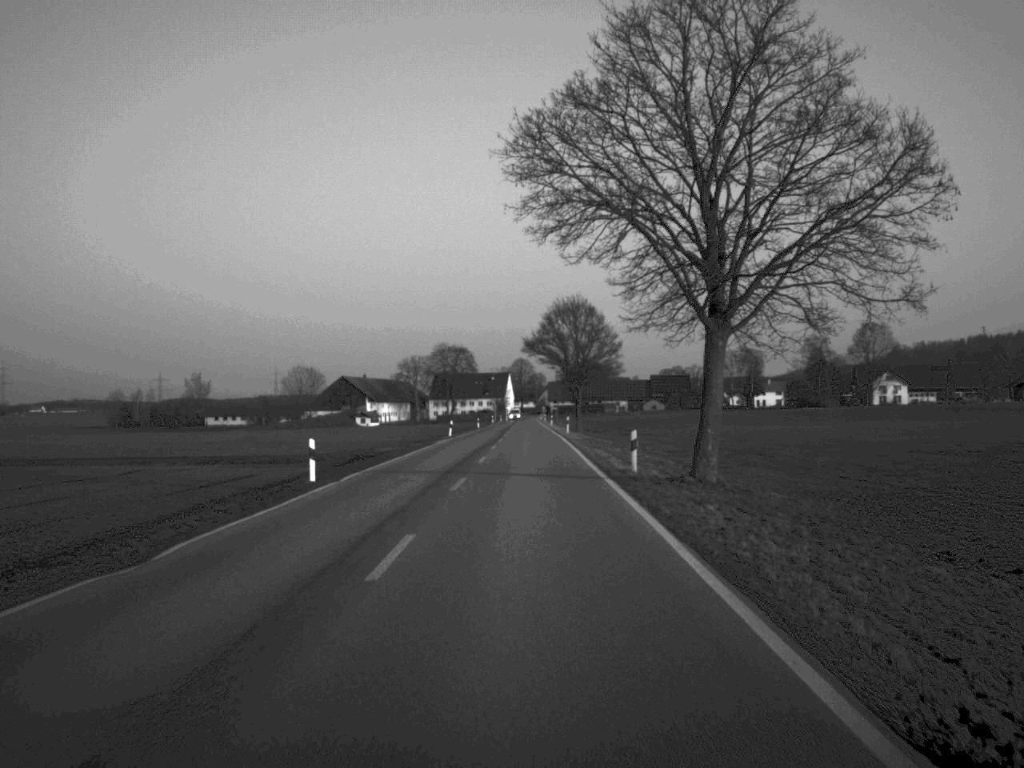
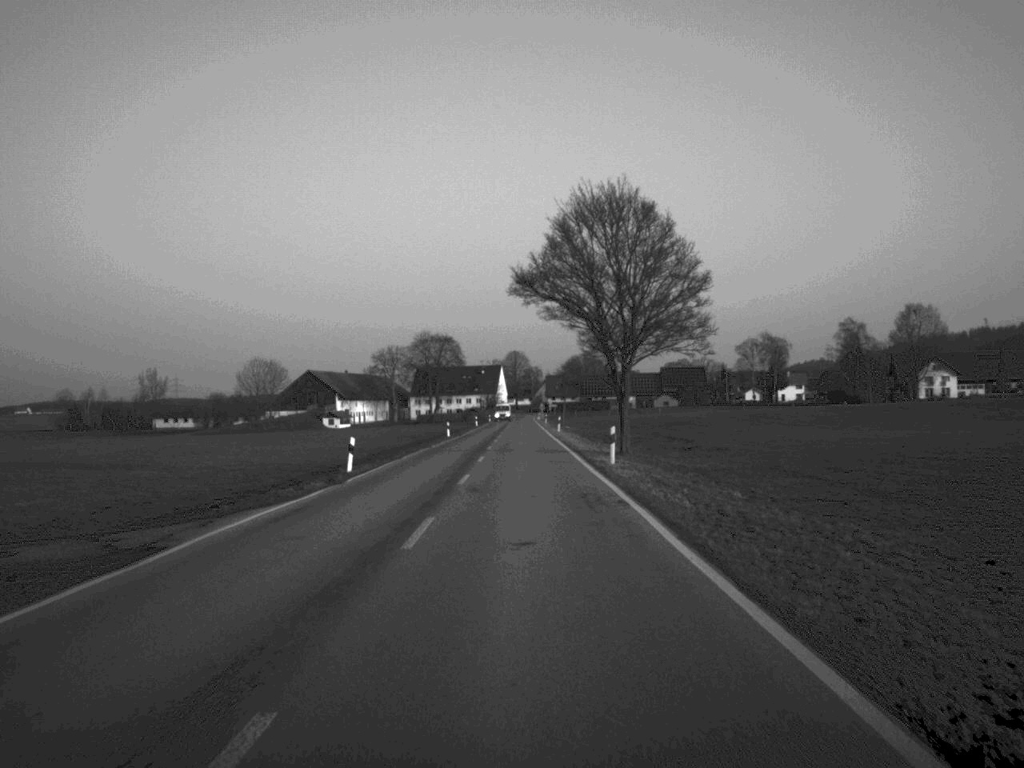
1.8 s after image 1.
(+0.1, +43.7) m; 0°
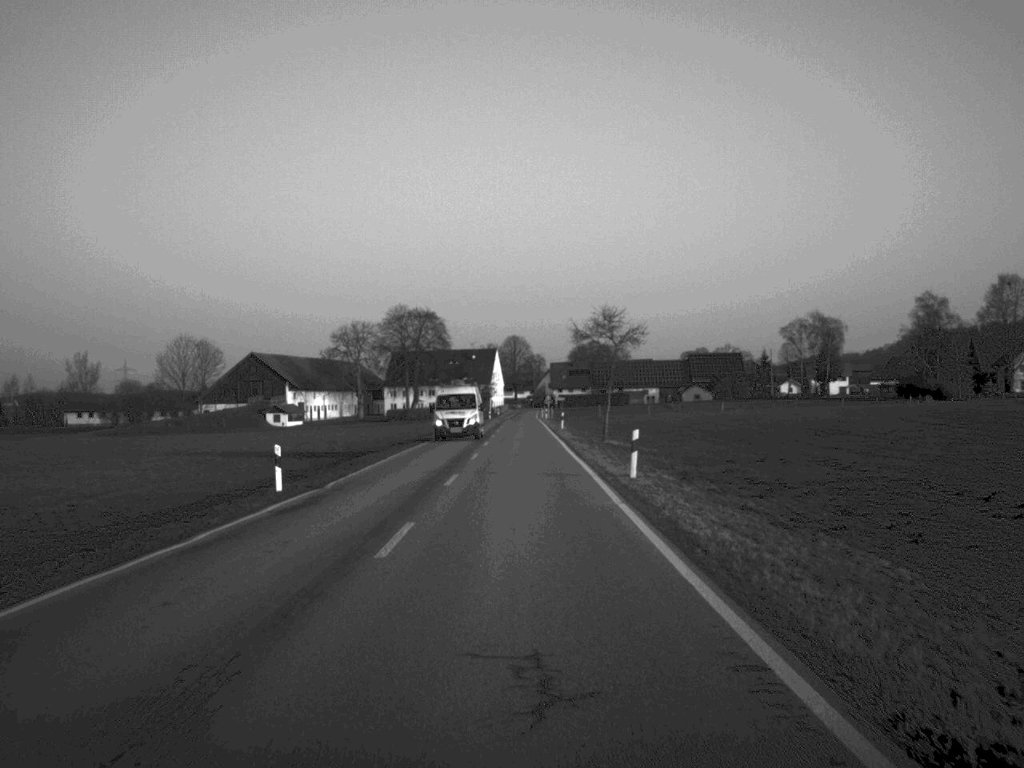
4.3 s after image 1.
(0.0, +58.9) m; 0°
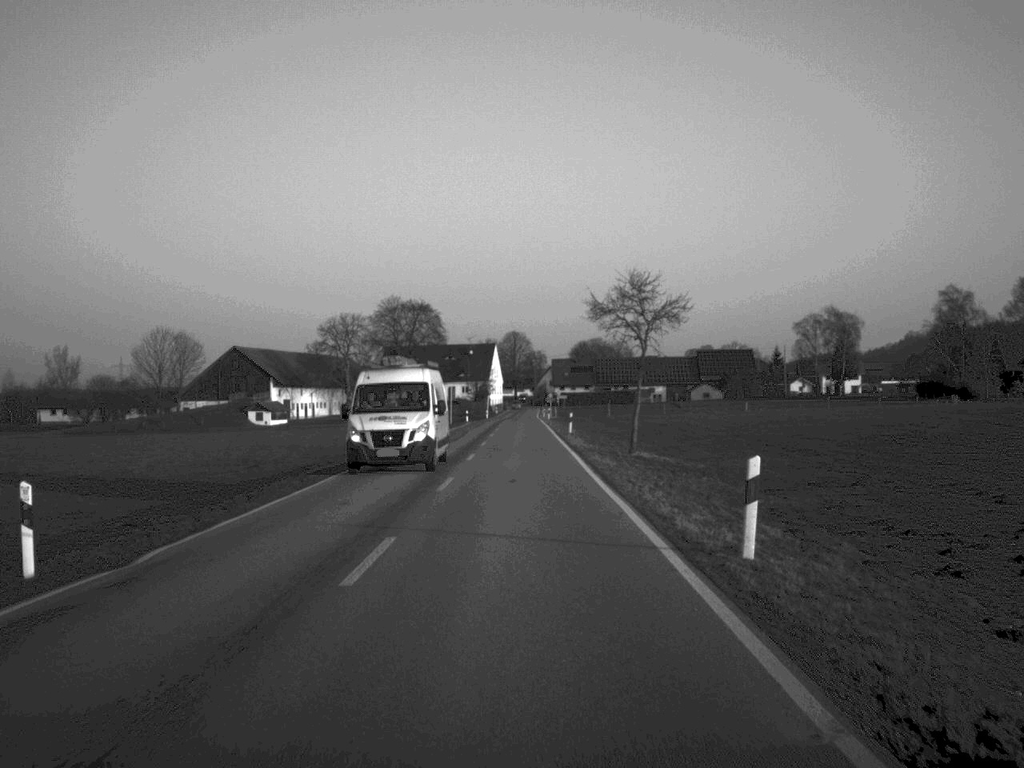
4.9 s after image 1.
(0.0, +13.8) m; 0°
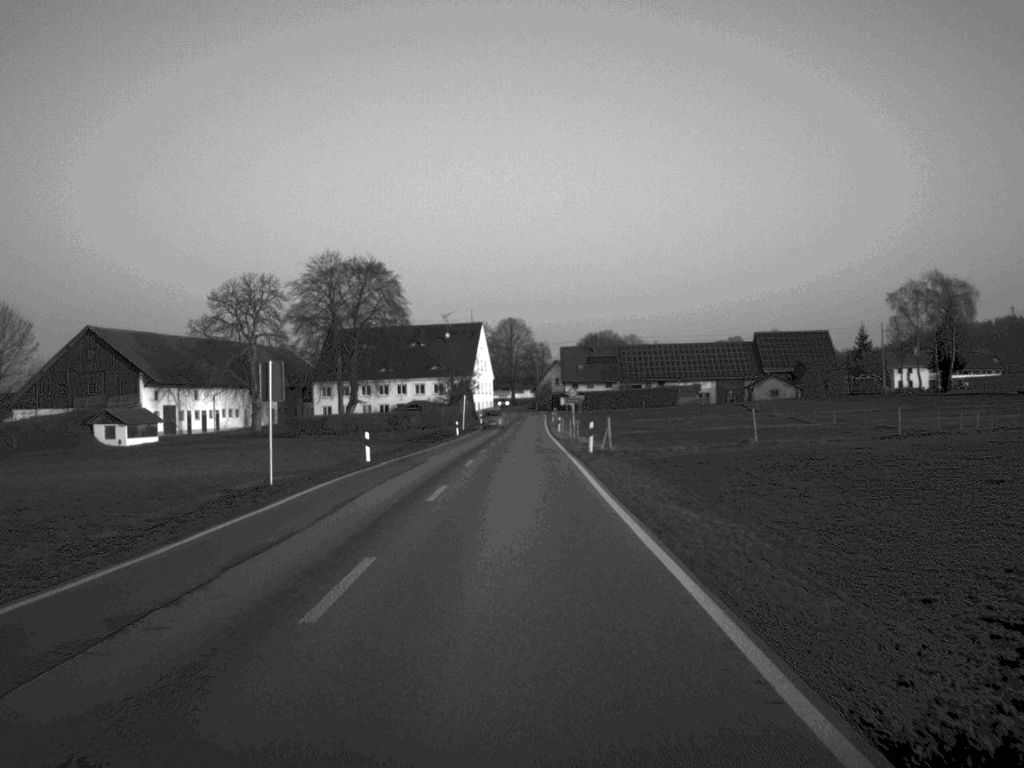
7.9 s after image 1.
(0.0, +71.0) m; 0°
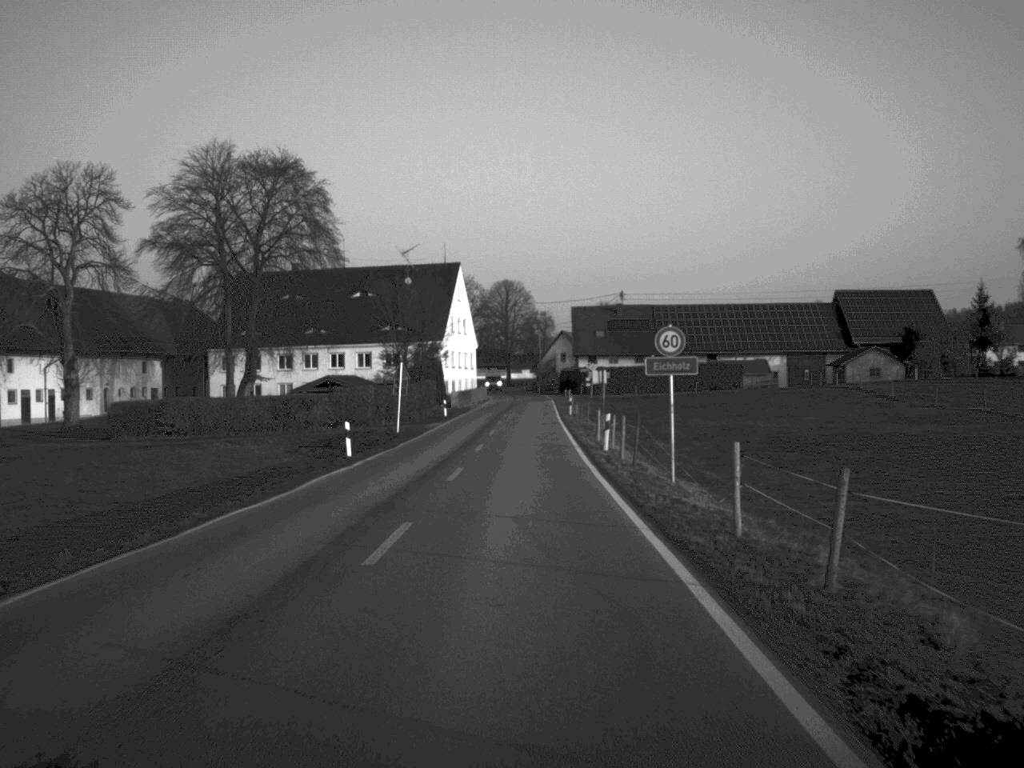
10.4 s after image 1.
(0.0, +55.3) m; 0°
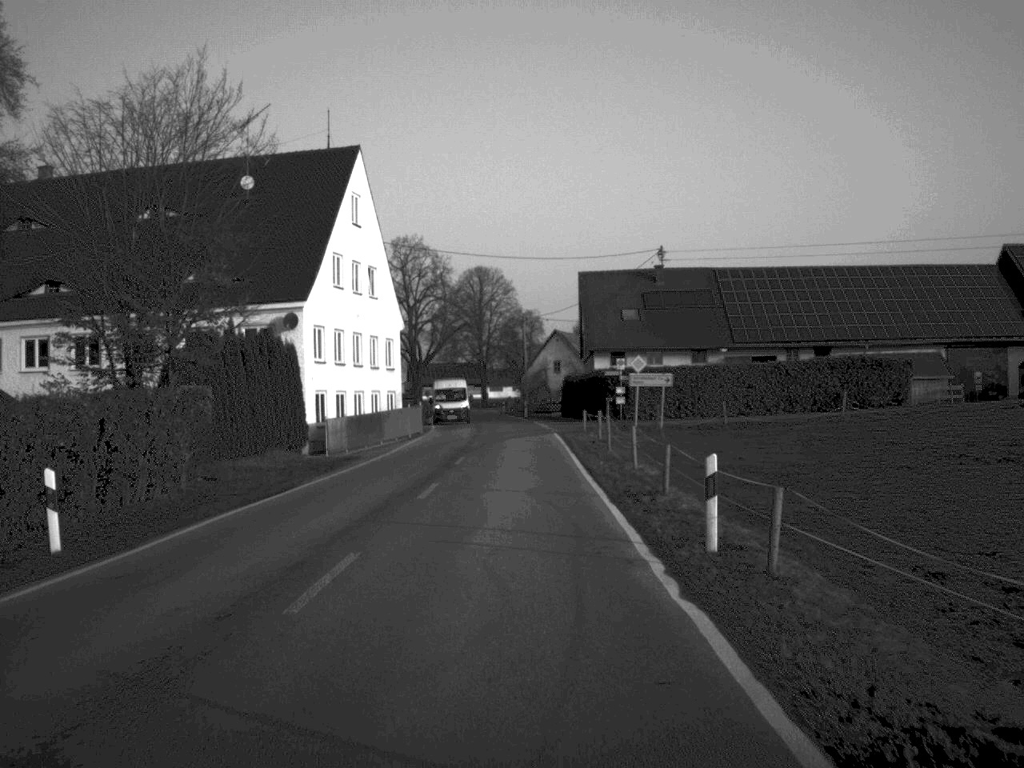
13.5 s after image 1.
(+0.4, +60.5) m; +1°
